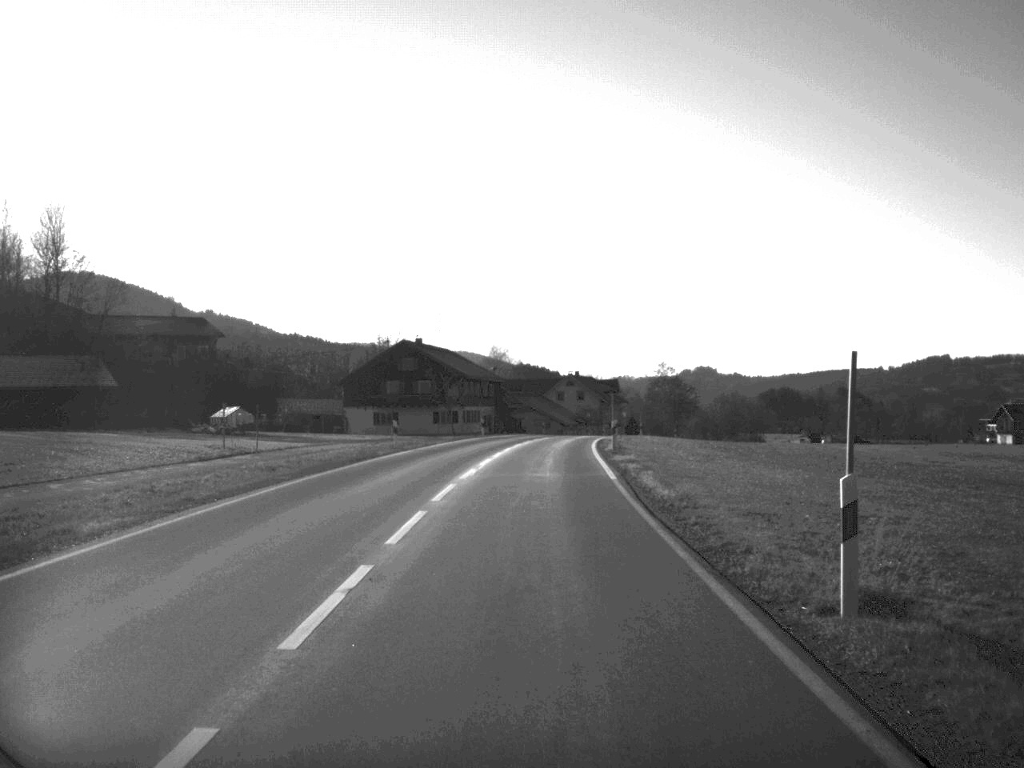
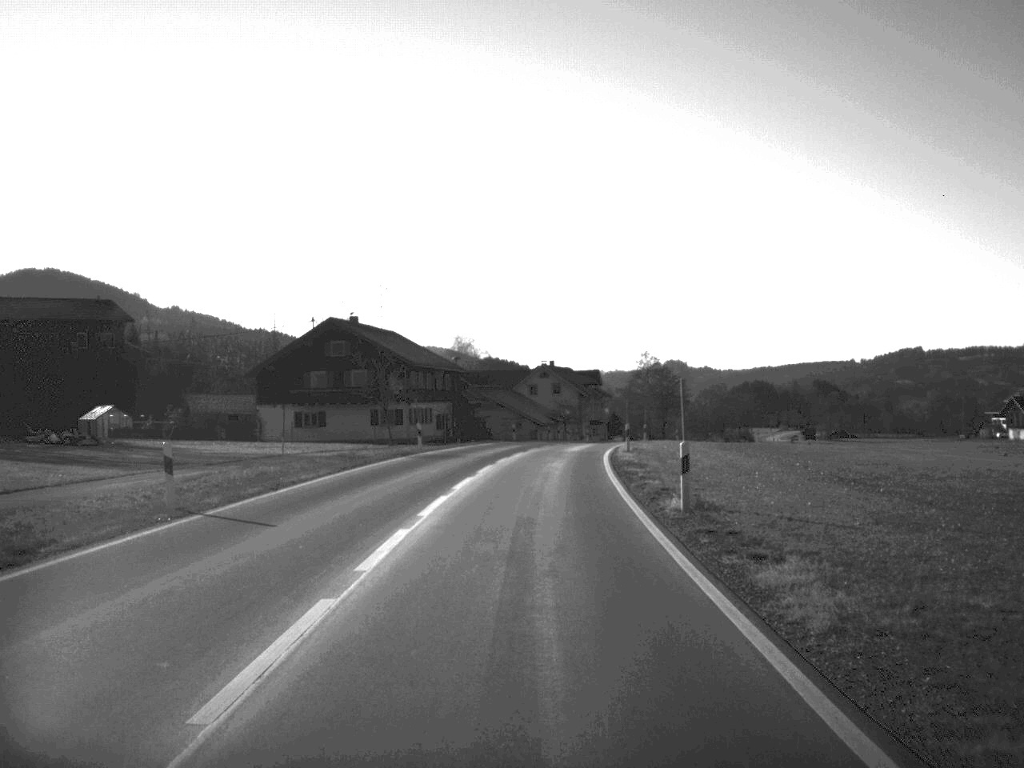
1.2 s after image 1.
(+0.3, +25.8) m; +1°
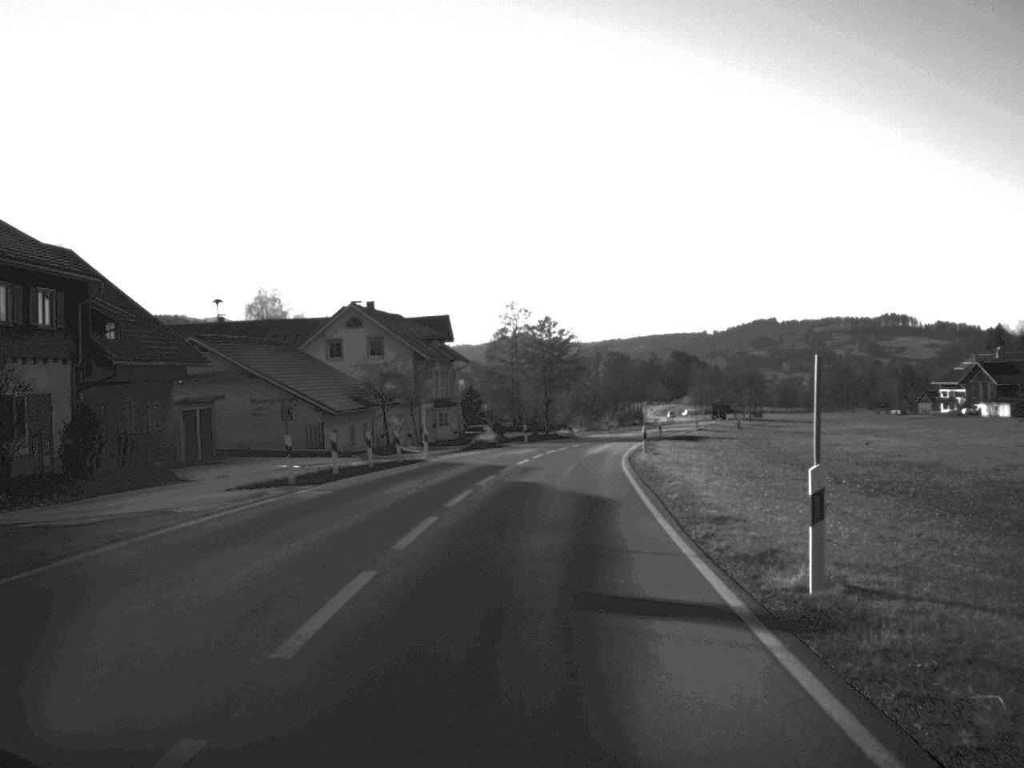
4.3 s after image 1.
(+3.2, +63.8) m; +7°
